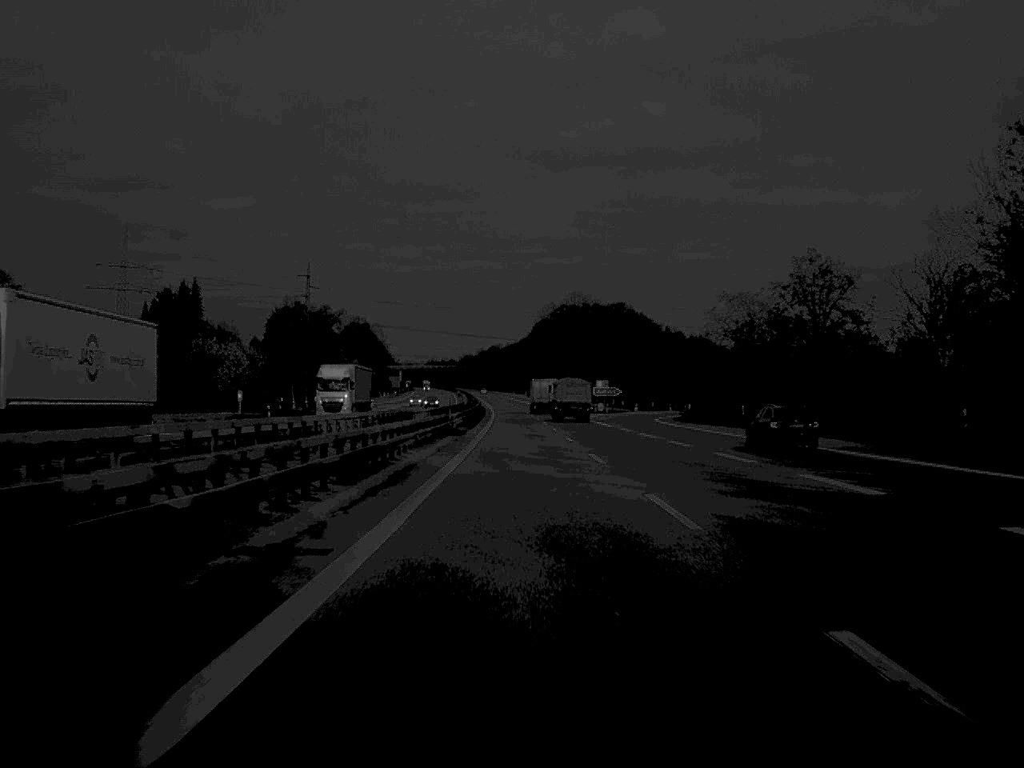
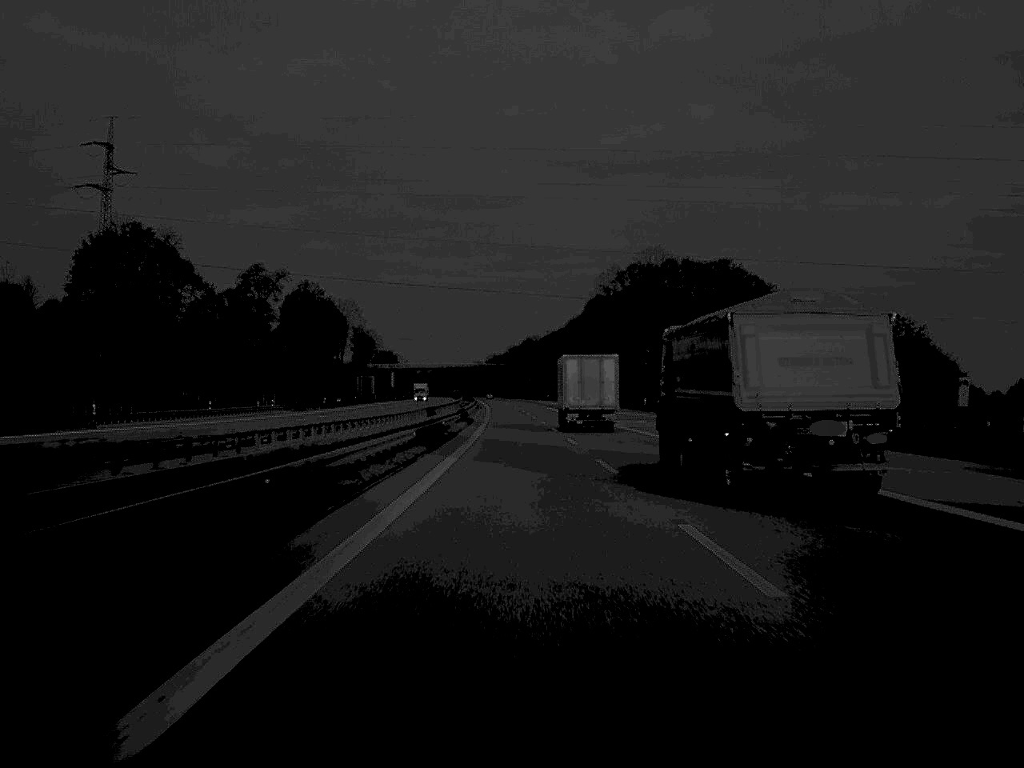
(-2.5, +166.0) m; -2°
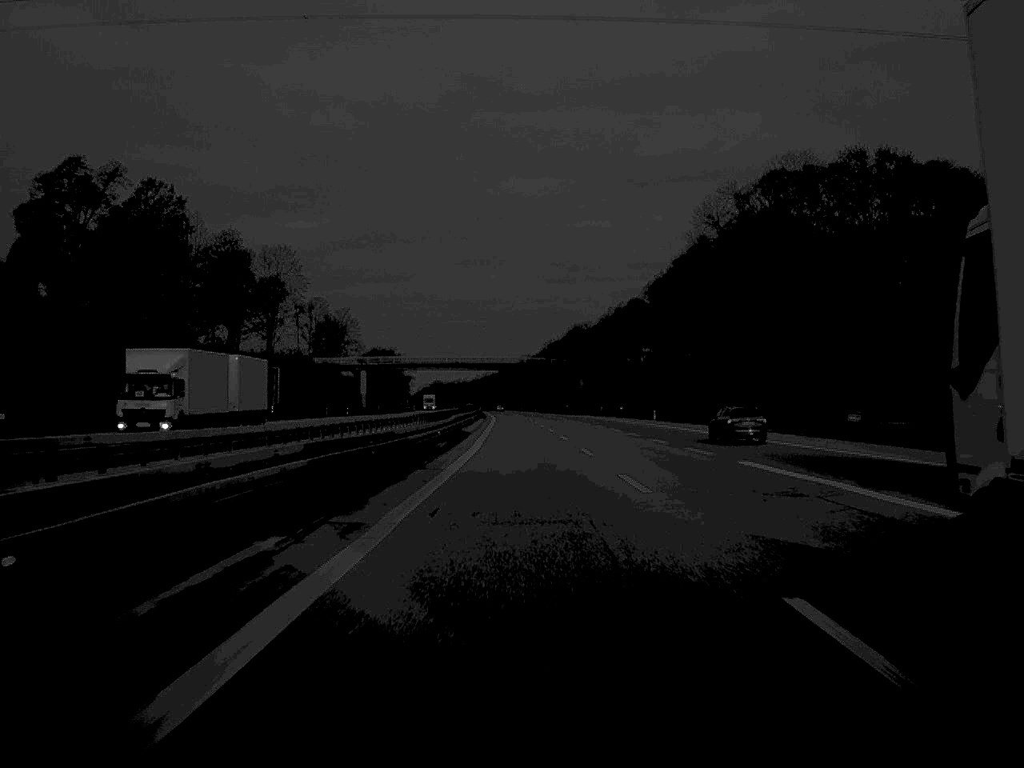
(-2.2, +134.2) m; -2°
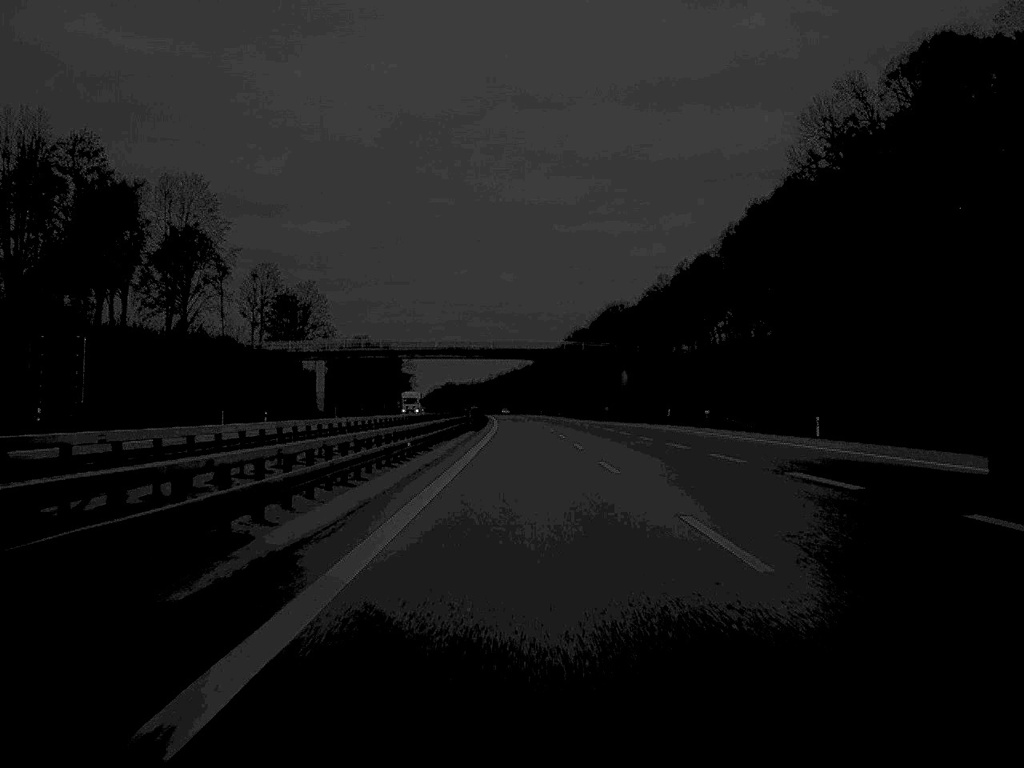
(-0.5, +63.4) m; -1°
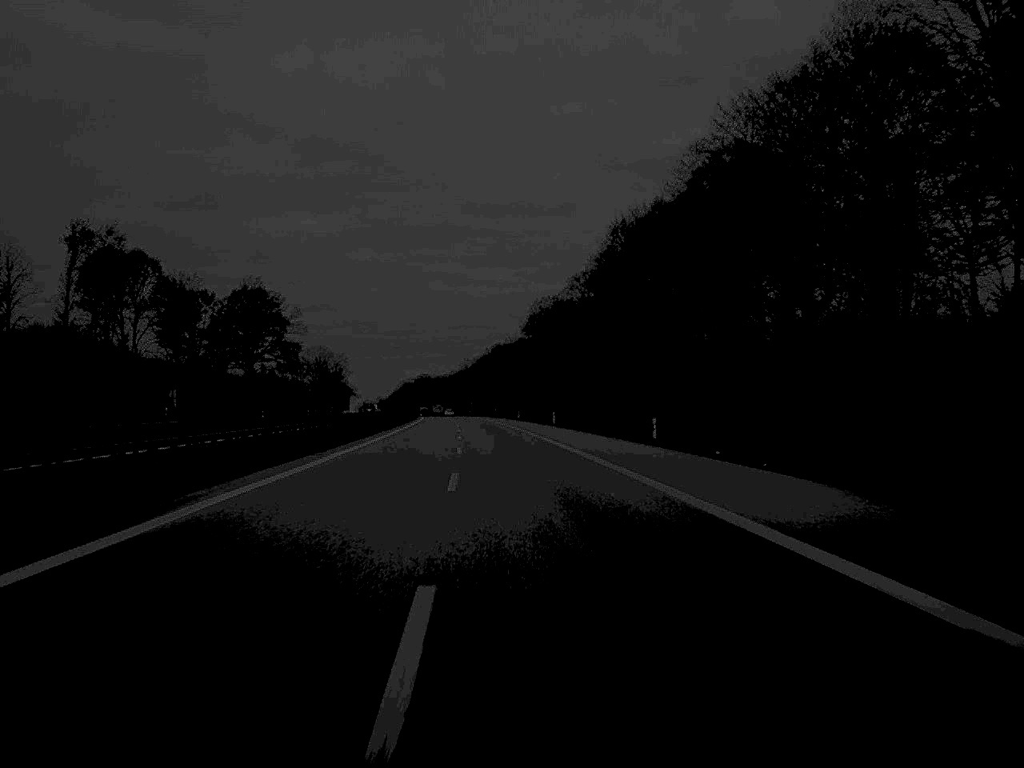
(+0.3, +166.3) m; 0°
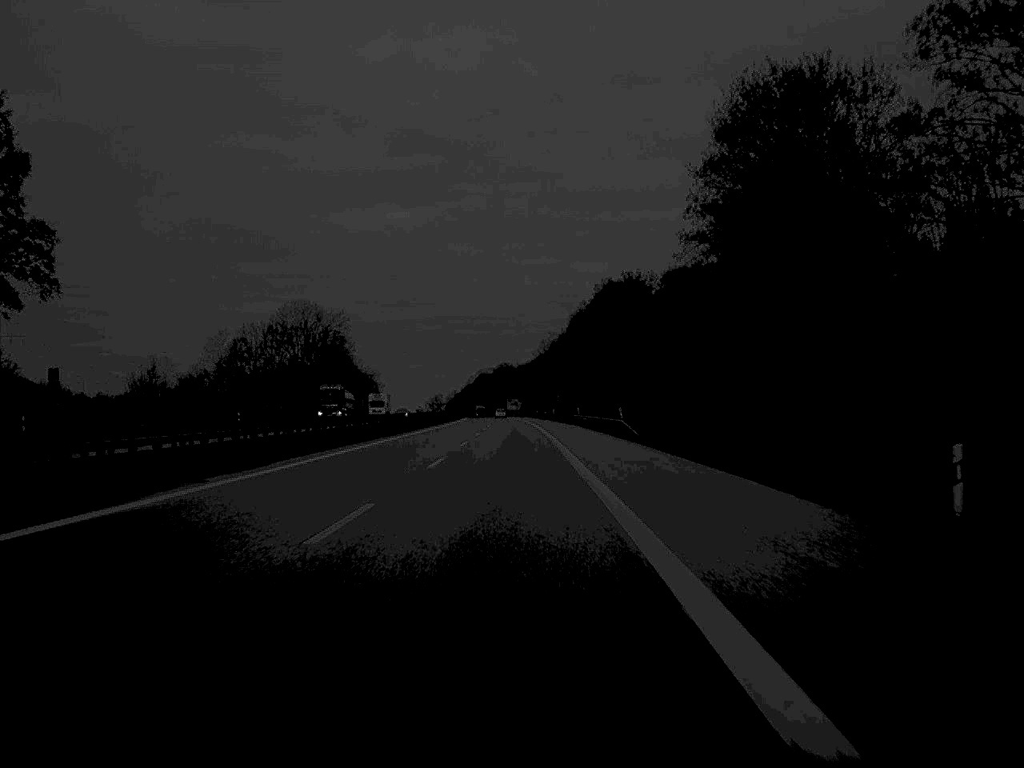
(-5.4, +134.5) m; -4°
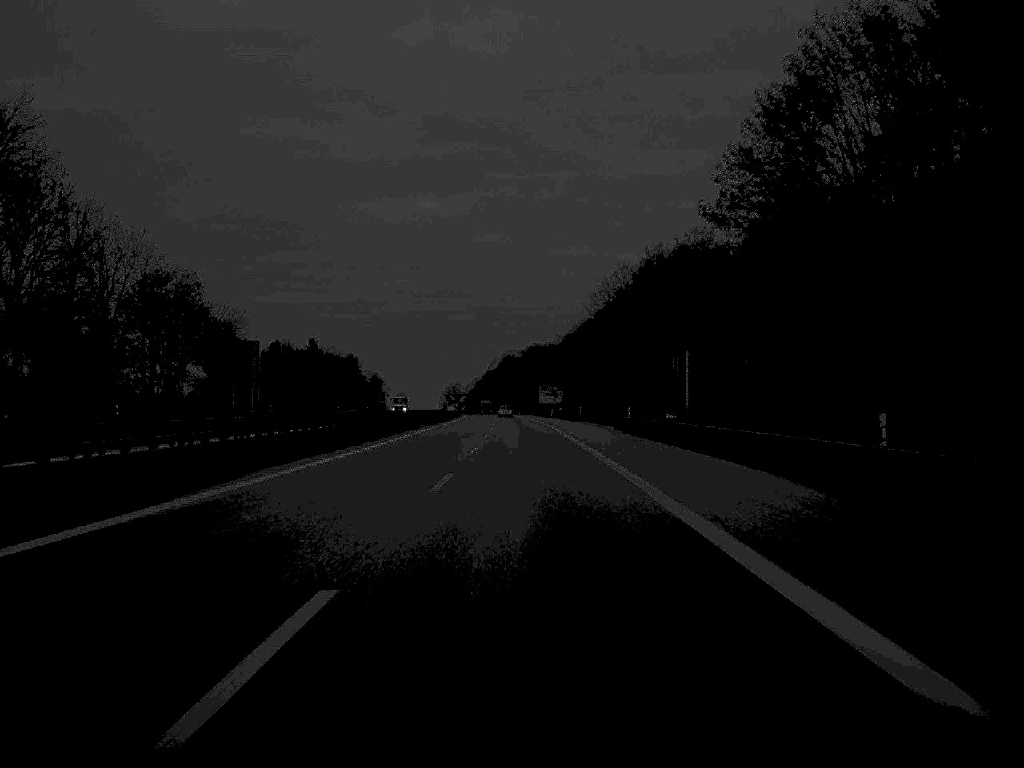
(-2.1, +134.4) m; -1°
